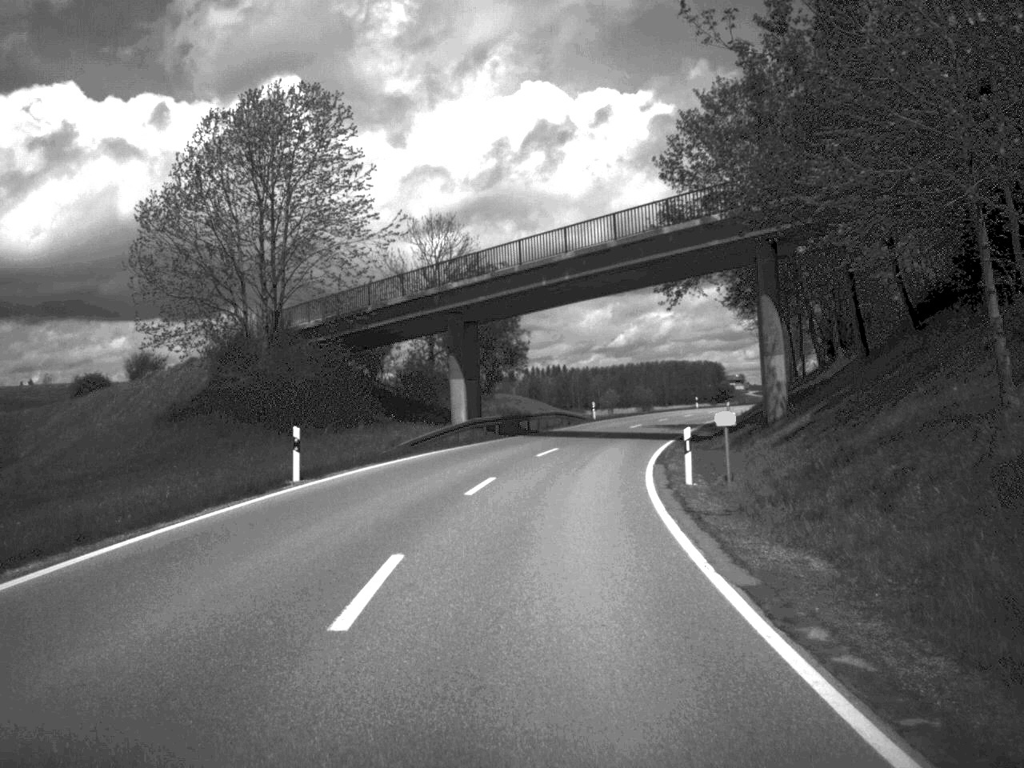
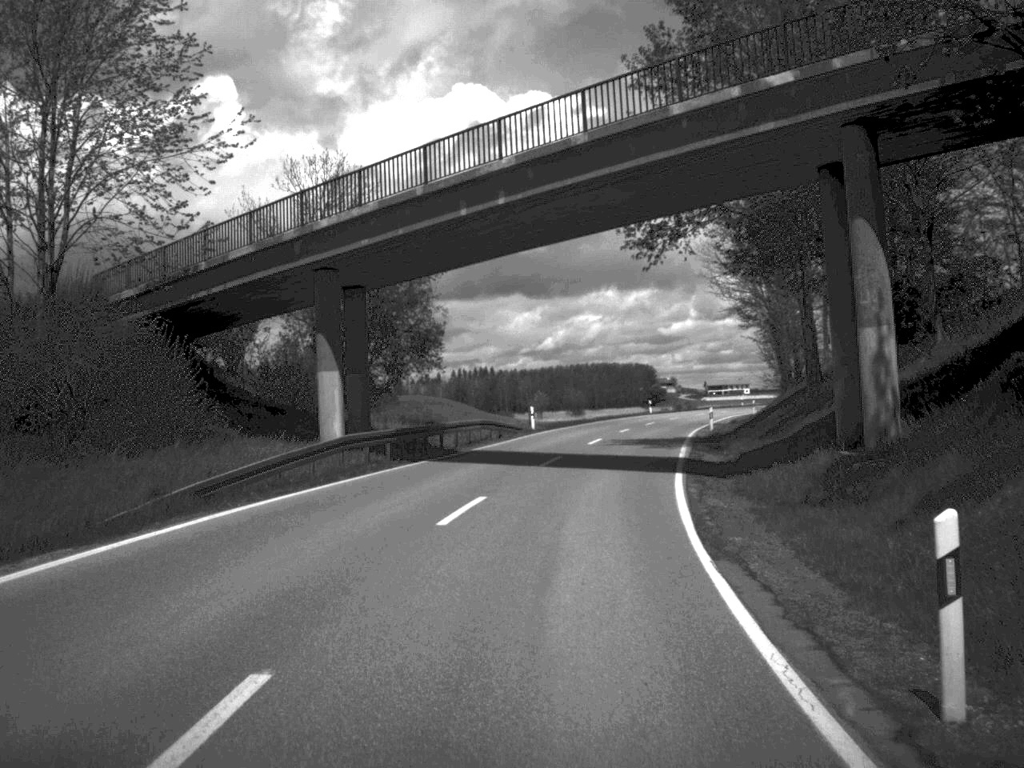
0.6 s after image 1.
(+0.5, +16.7) m; +3°
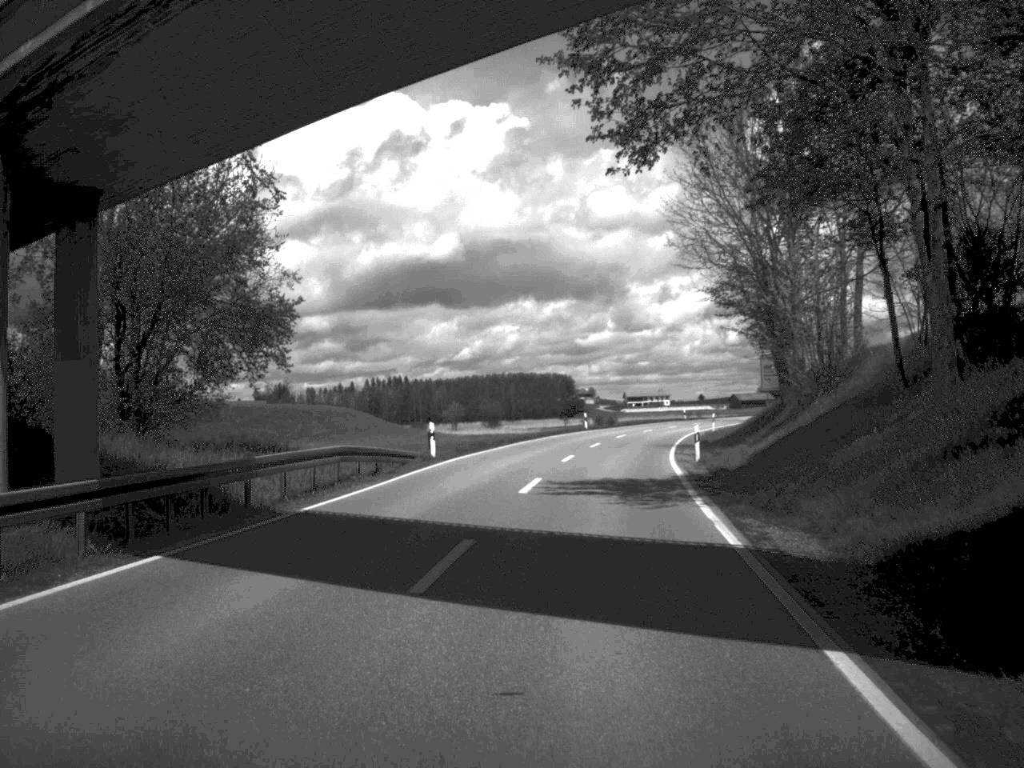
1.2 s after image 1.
(+0.5, +16.6) m; +4°
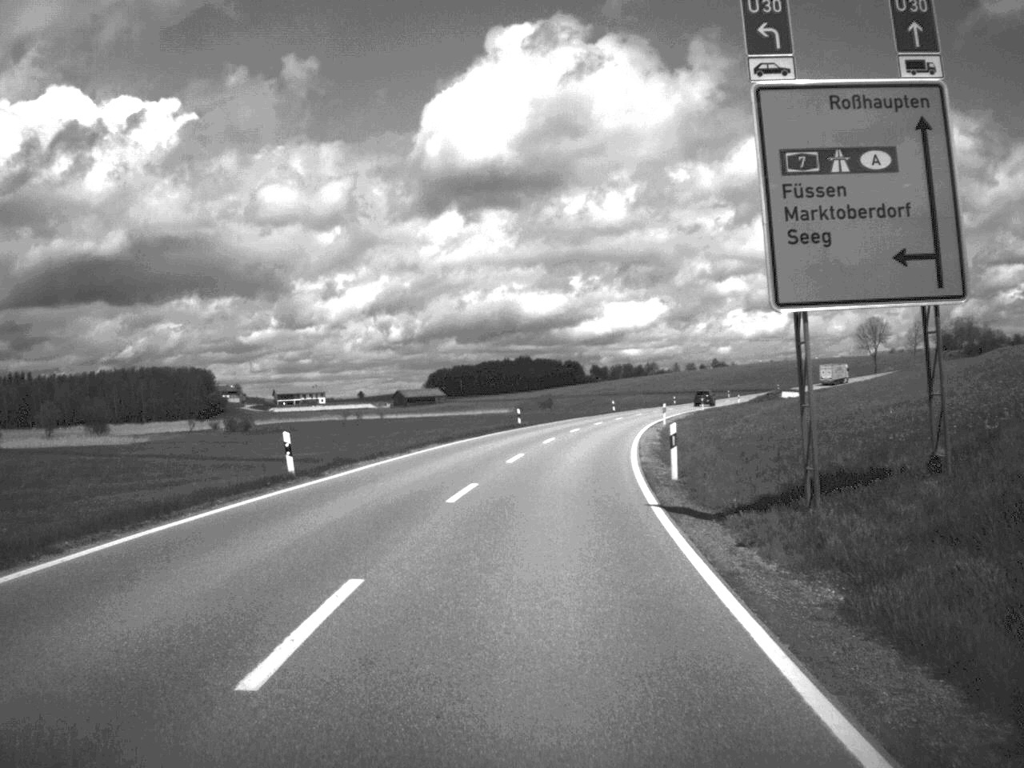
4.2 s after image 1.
(+11.4, +84.3) m; +15°
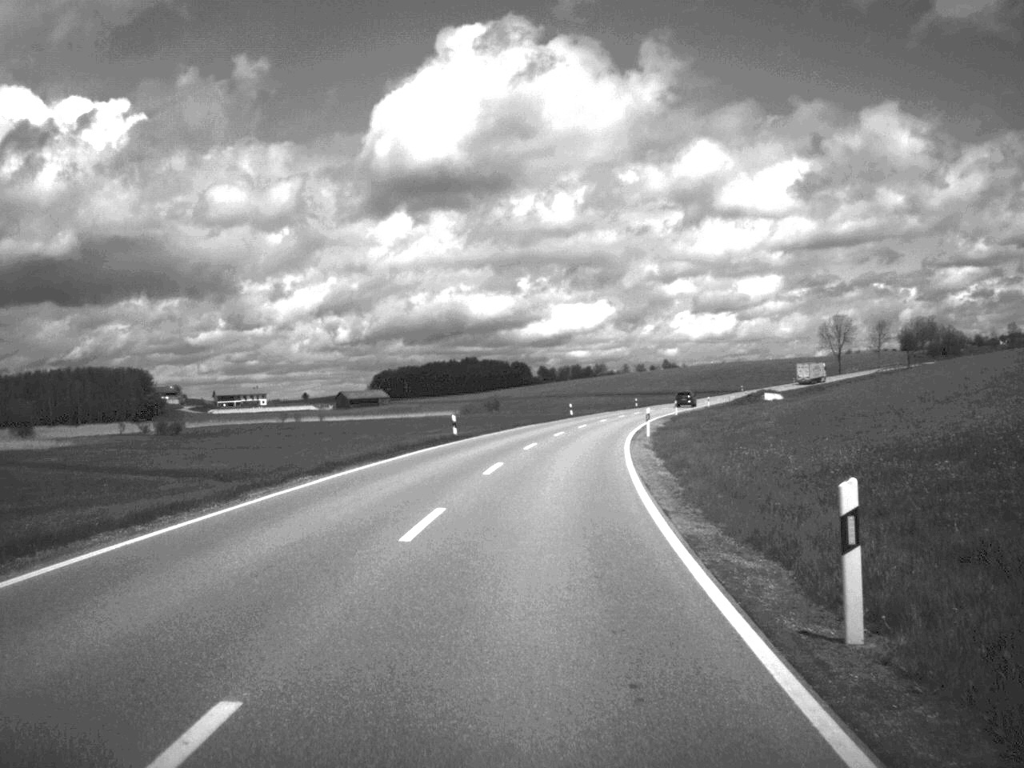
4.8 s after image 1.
(+0.3, +15.8) m; +2°
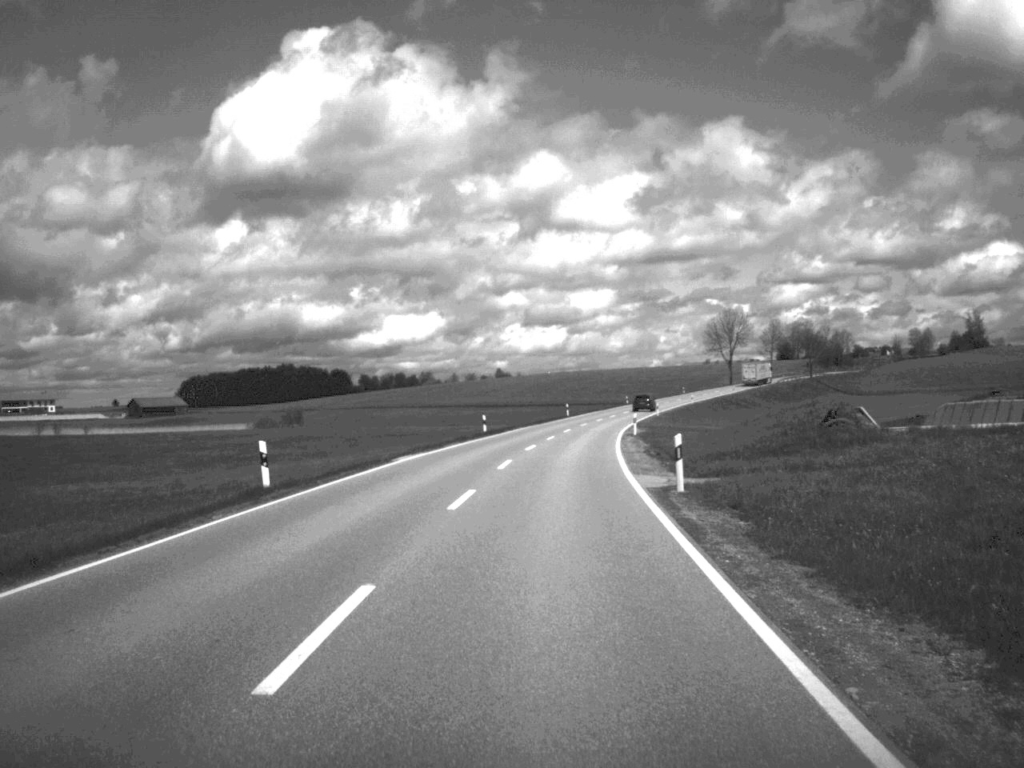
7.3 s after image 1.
(+4.5, +65.9) m; +8°
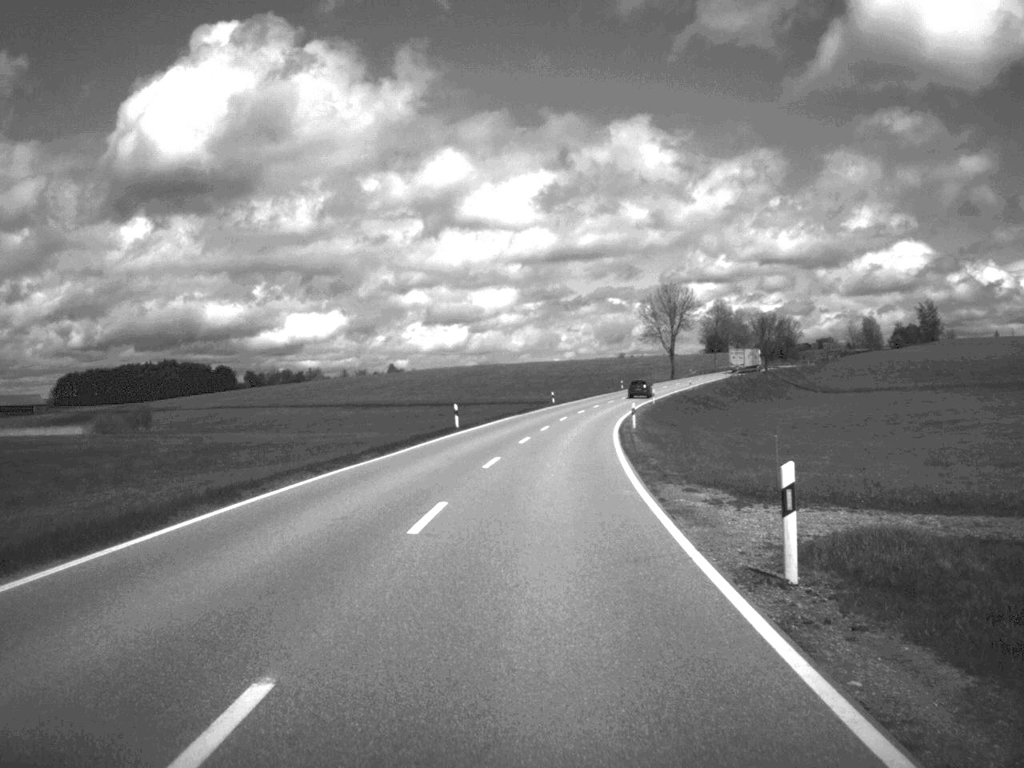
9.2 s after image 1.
(+2.0, +50.3) m; +4°
